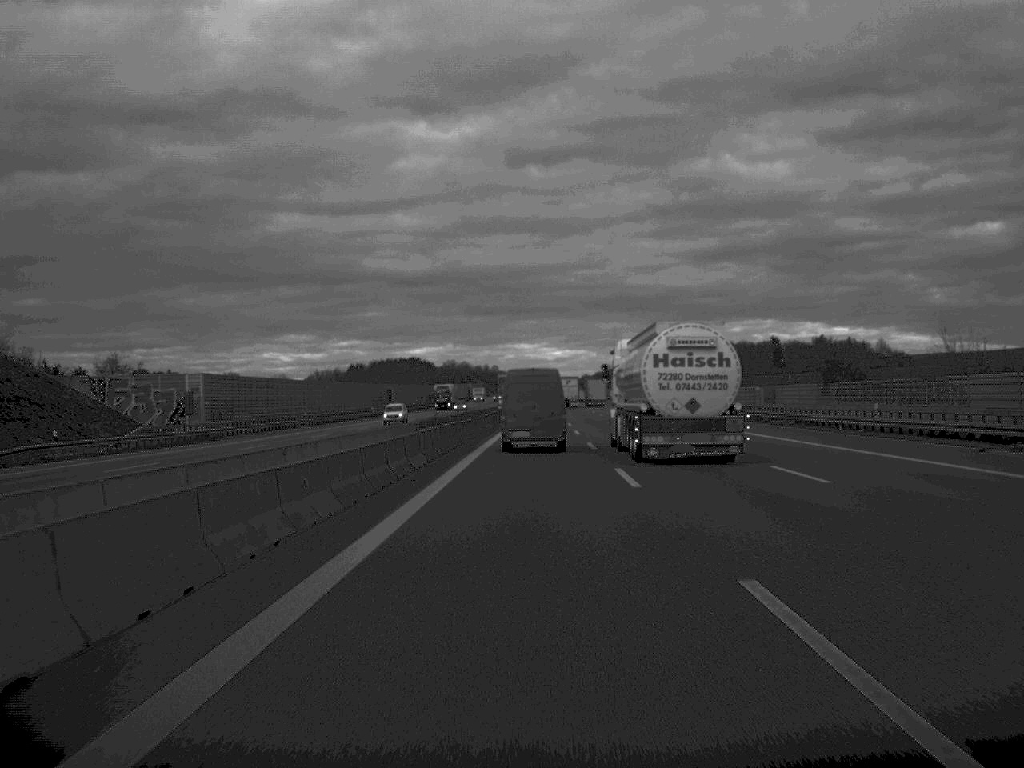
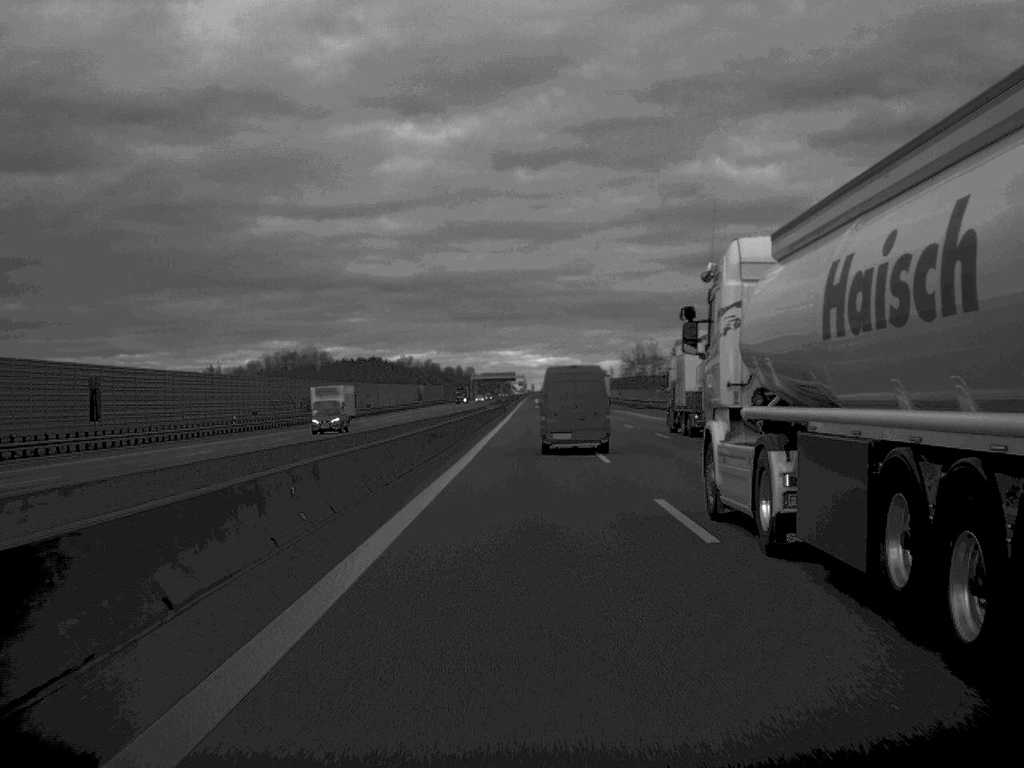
(+1.2, +116.6) m; +1°
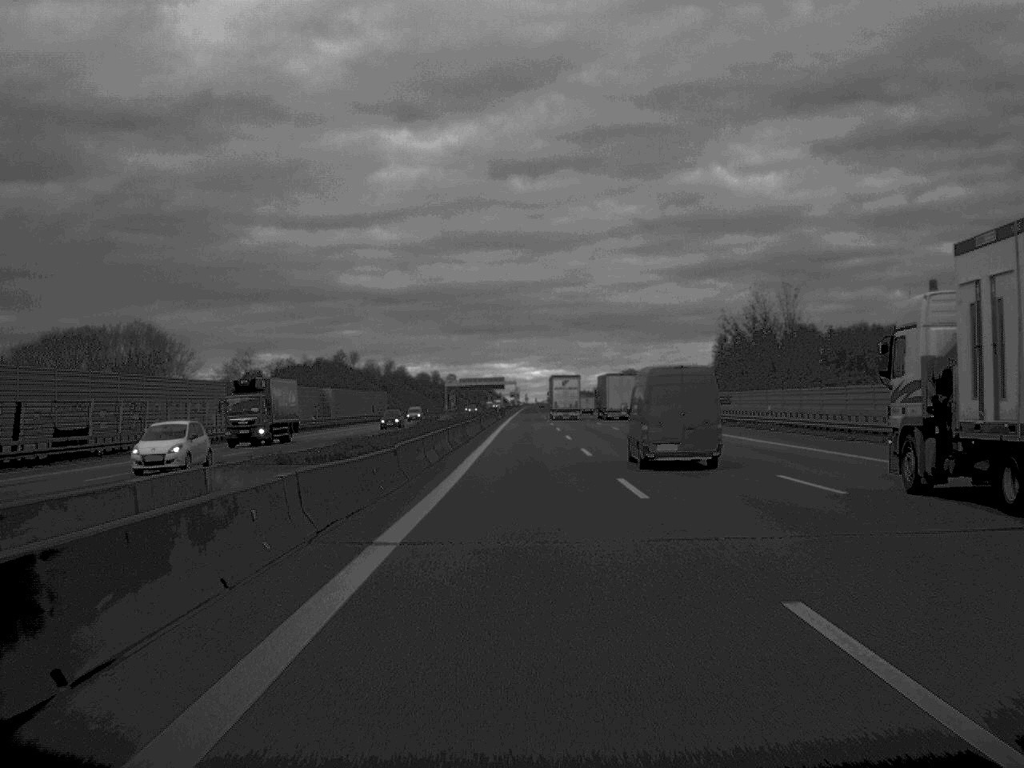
(+0.1, +117.6) m; 0°
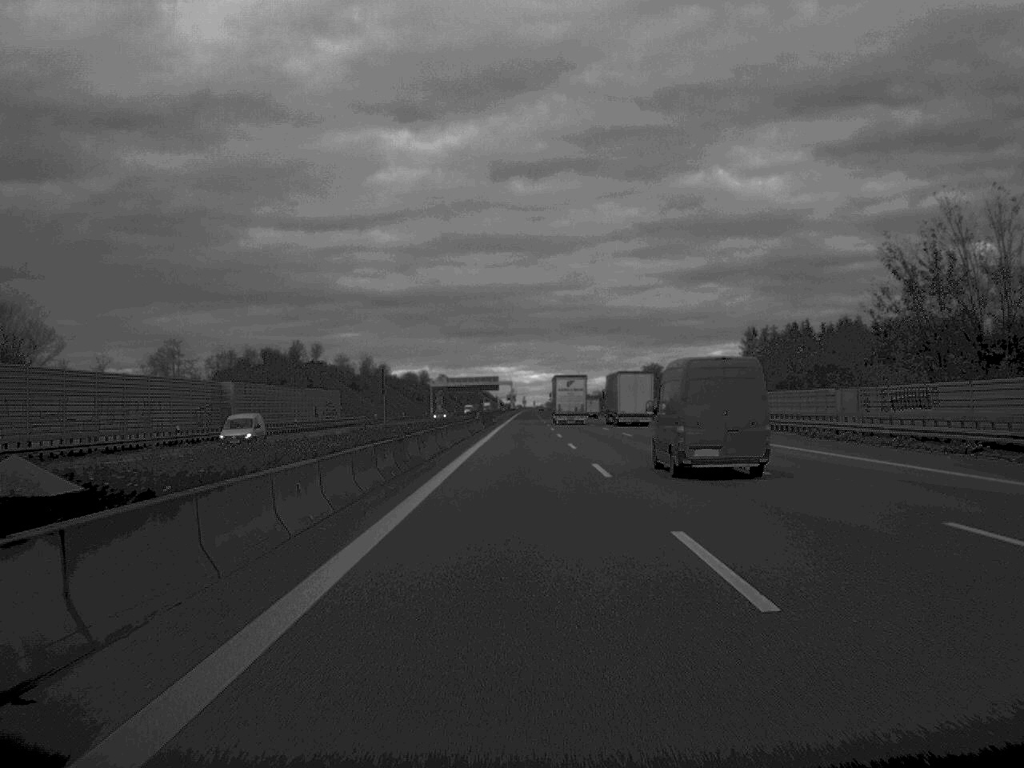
(+0.1, +48.9) m; 0°
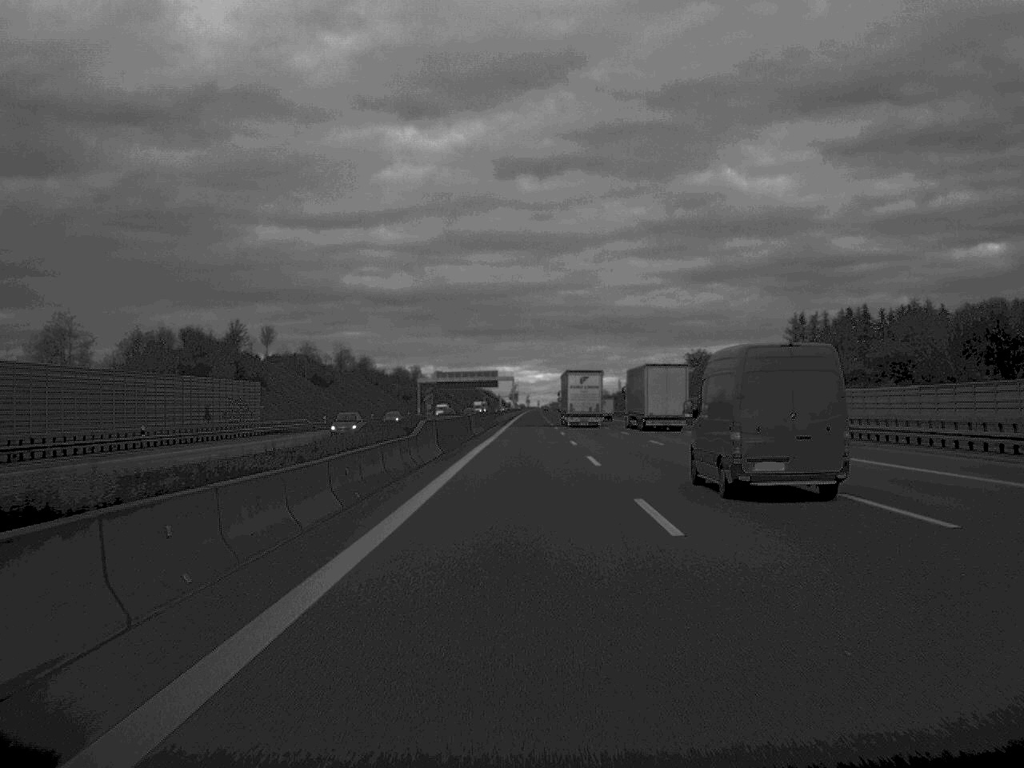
(-0.1, +47.6) m; 0°
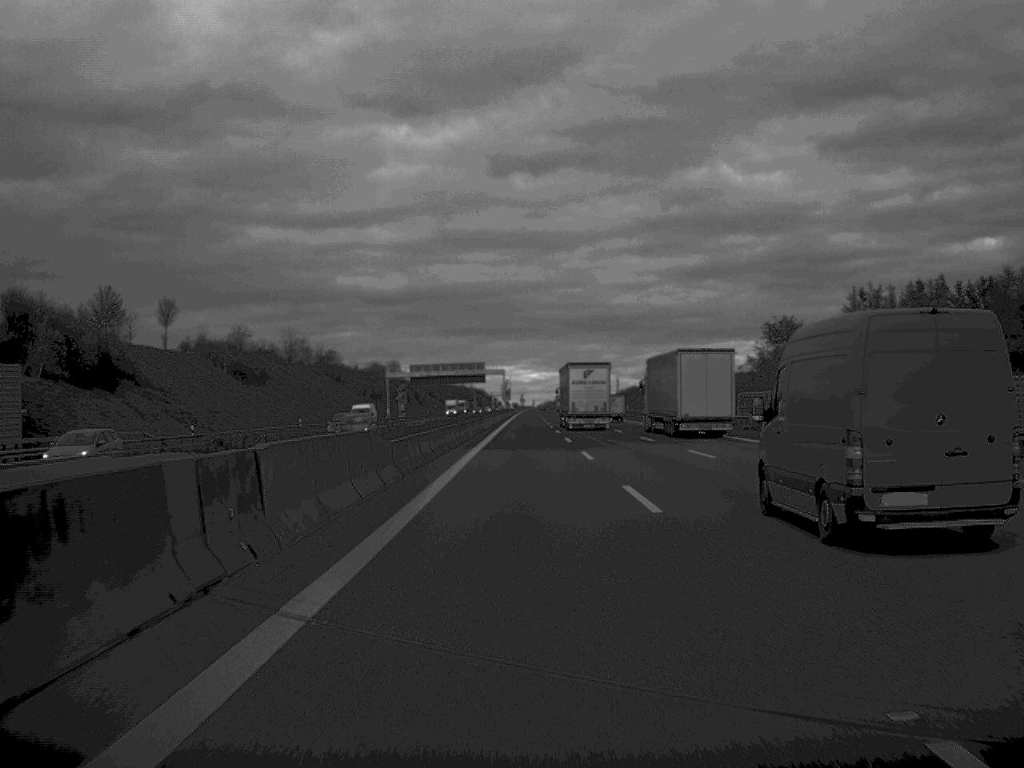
(+0.1, +50.6) m; 0°
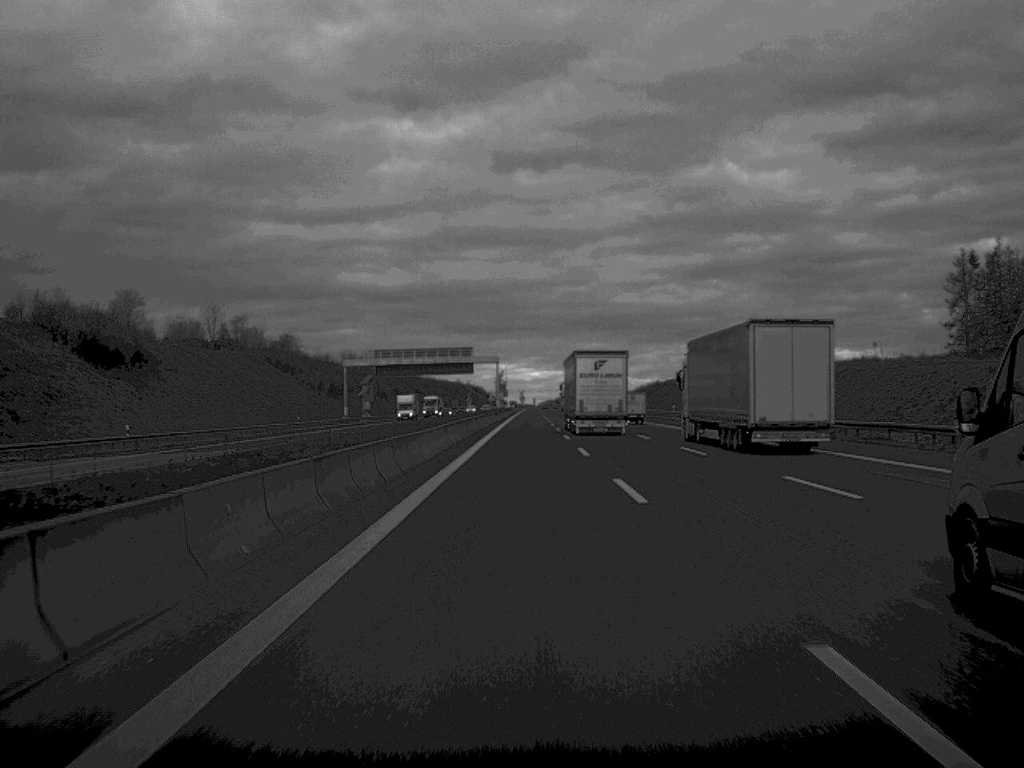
(0.0, +52.2) m; 0°
